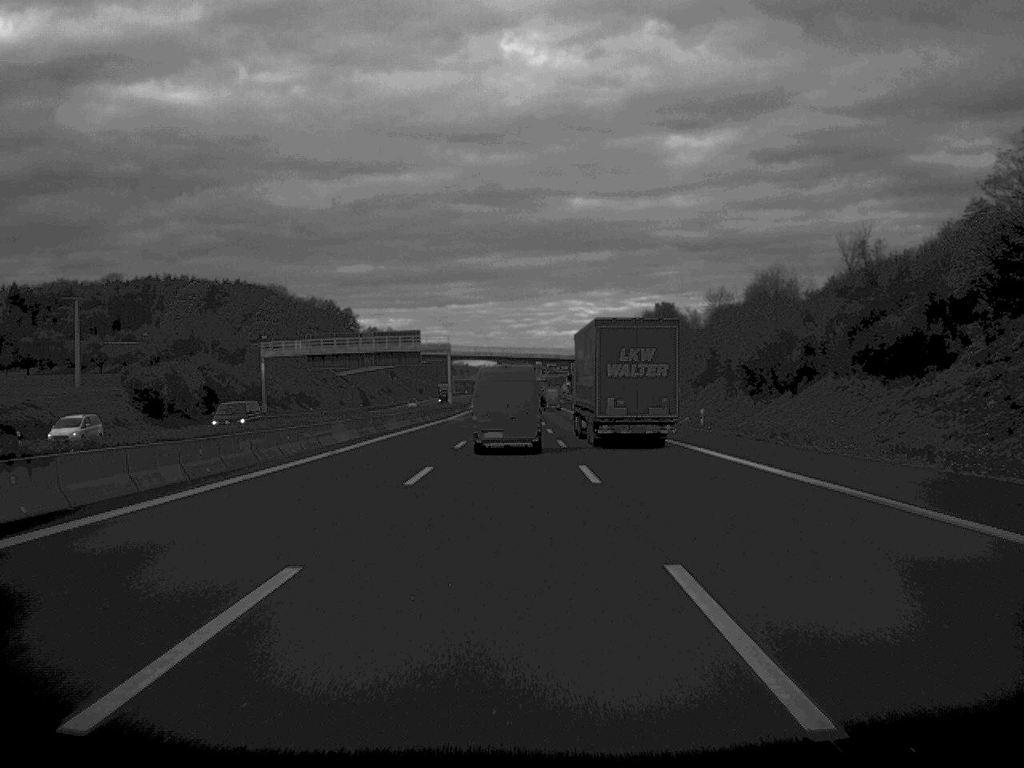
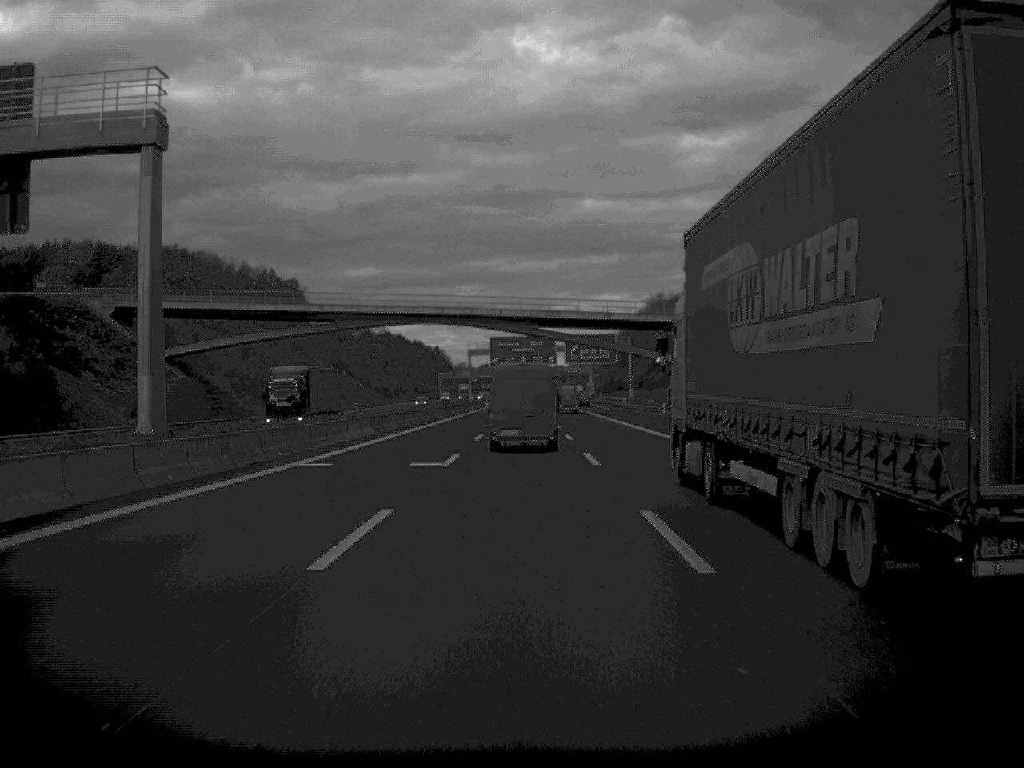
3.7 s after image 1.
(-0.7, +119.5) m; 0°
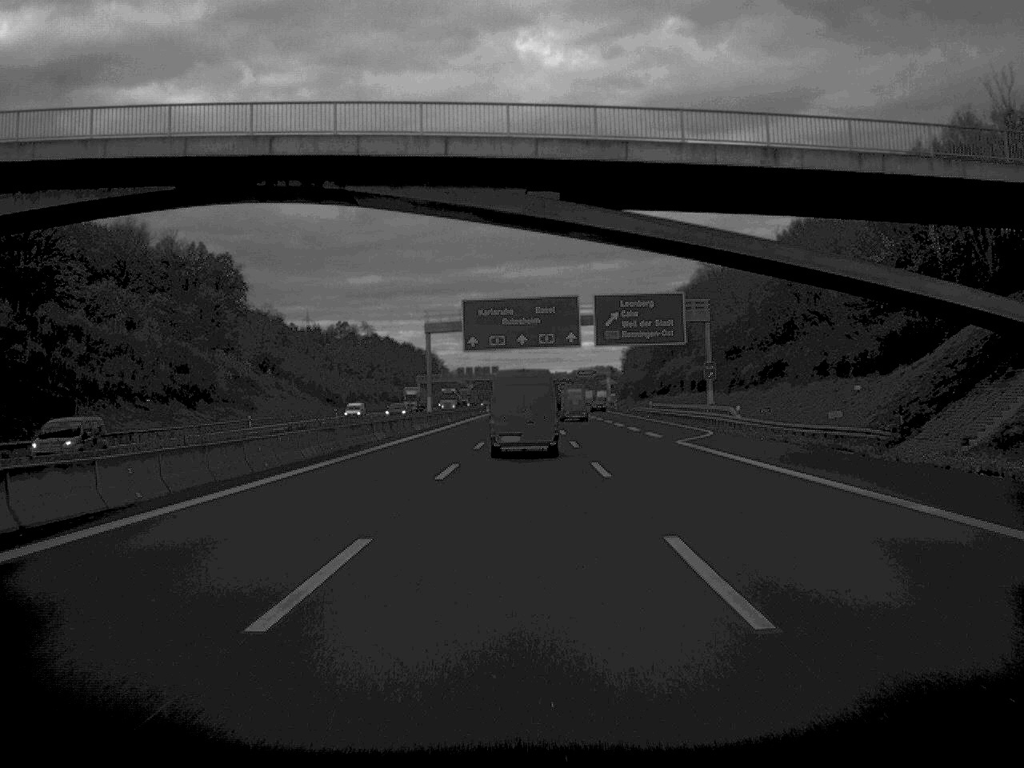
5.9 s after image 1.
(0.0, +73.8) m; 0°
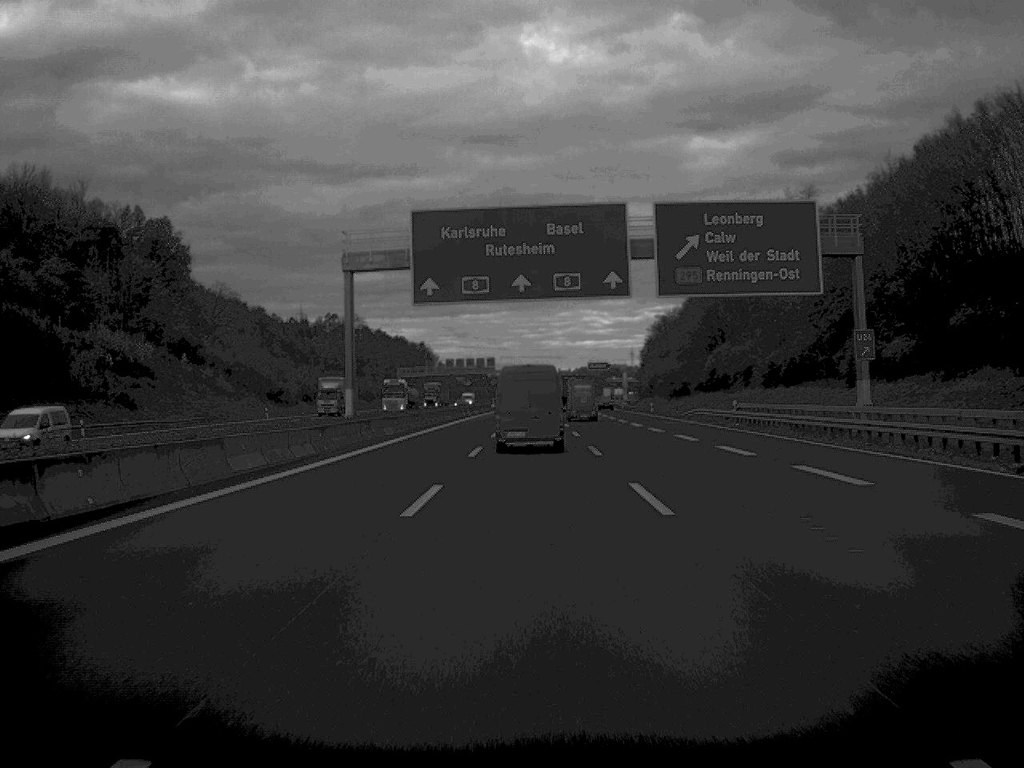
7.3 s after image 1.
(-0.1, +45.5) m; 0°
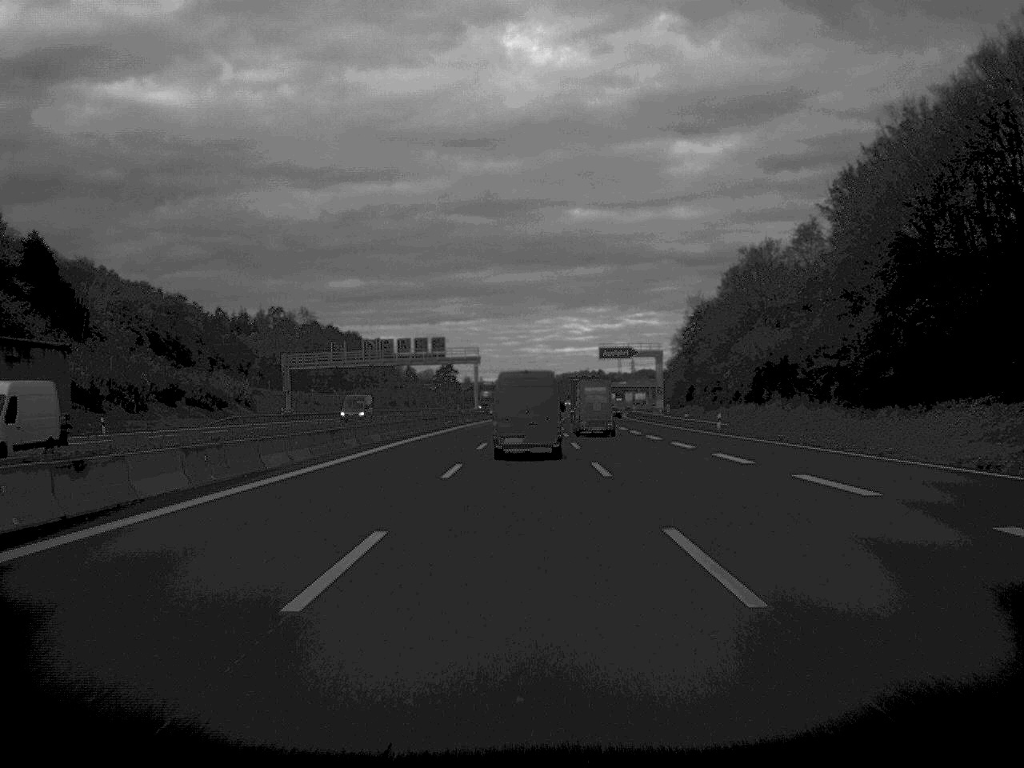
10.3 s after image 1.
(+0.7, +96.6) m; +1°
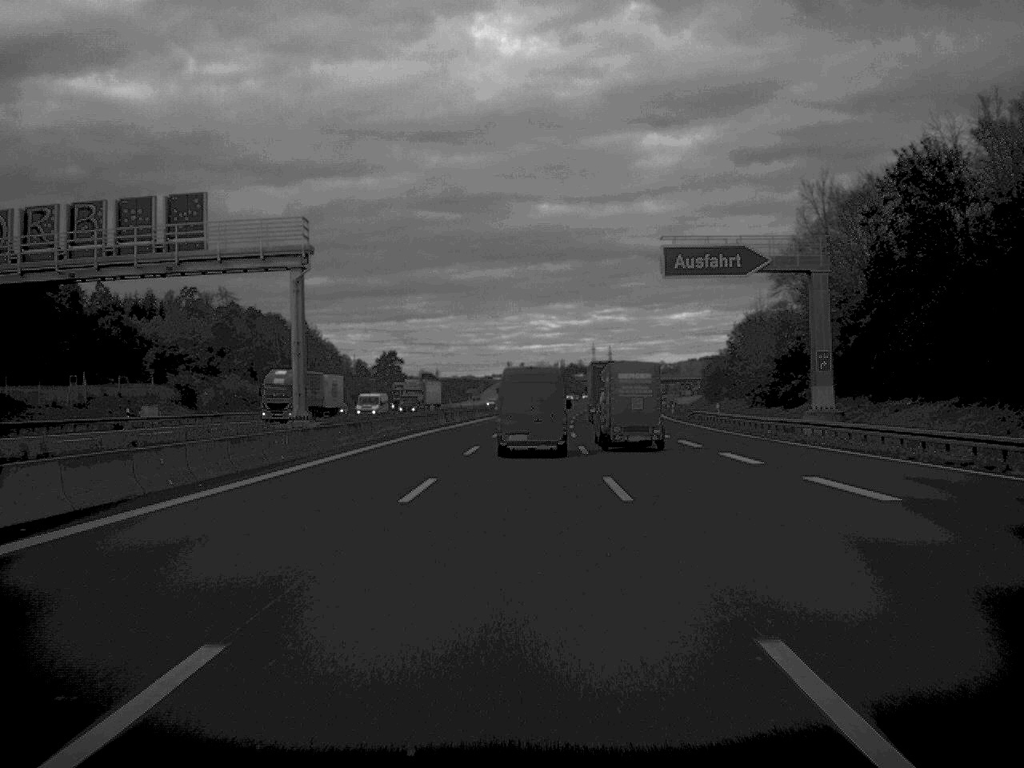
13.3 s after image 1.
(+1.0, +96.7) m; +1°
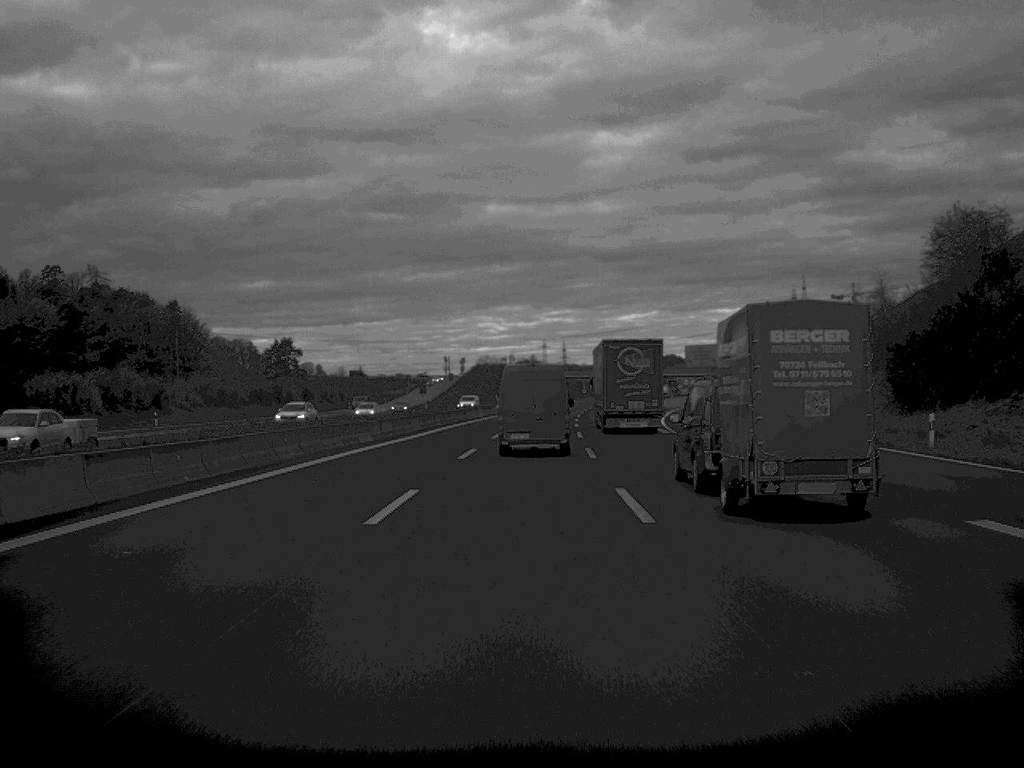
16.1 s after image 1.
(+1.8, +93.3) m; +2°
